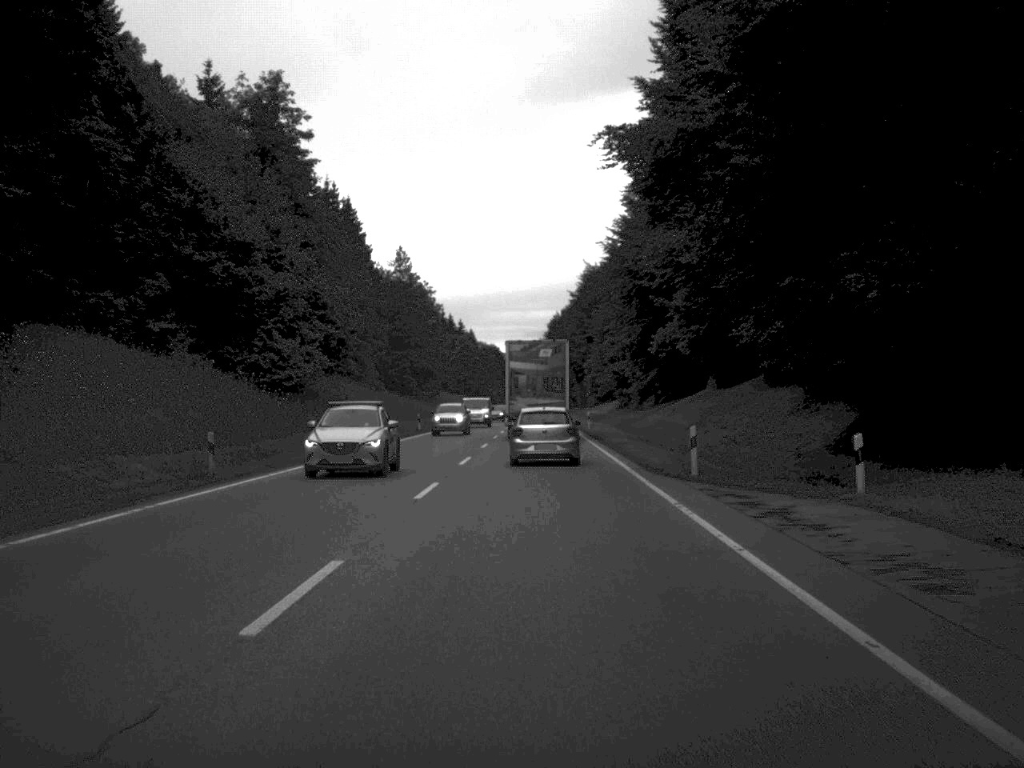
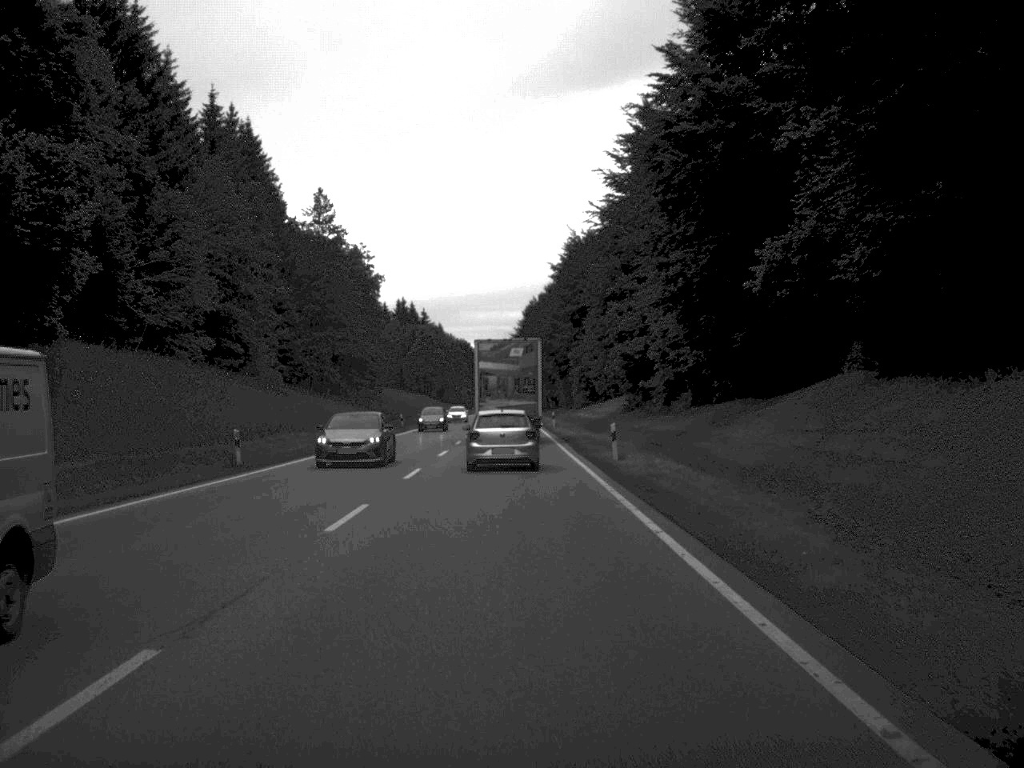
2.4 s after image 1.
(+0.6, +40.8) m; +1°
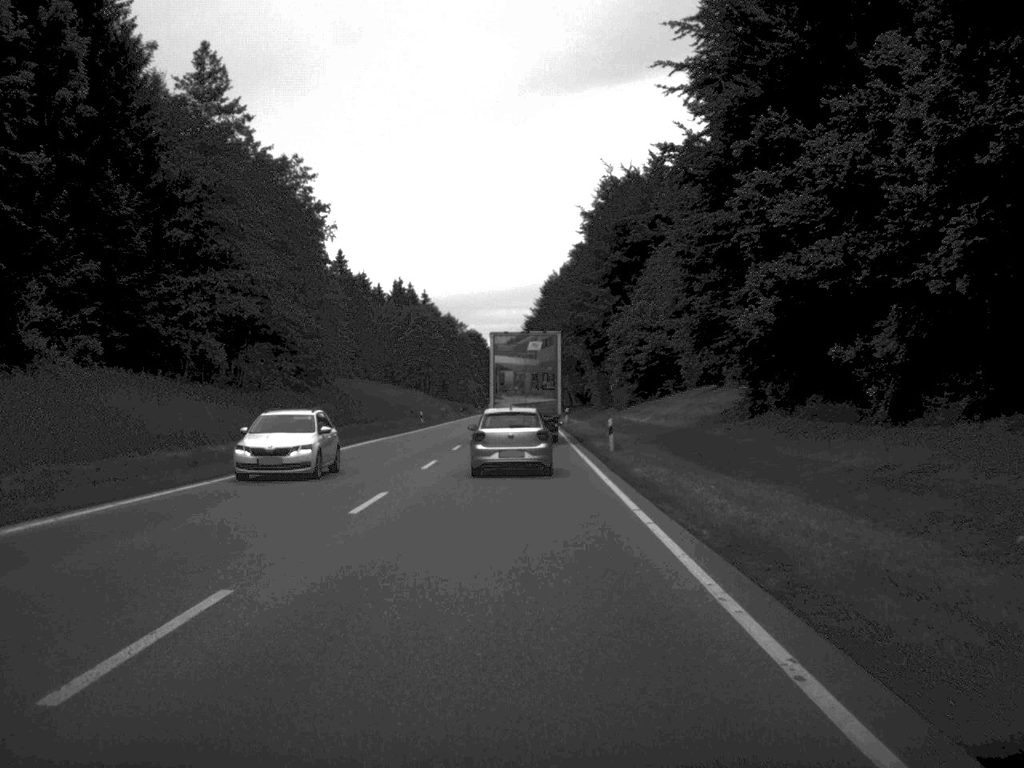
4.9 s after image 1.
(-0.3, +44.4) m; -1°
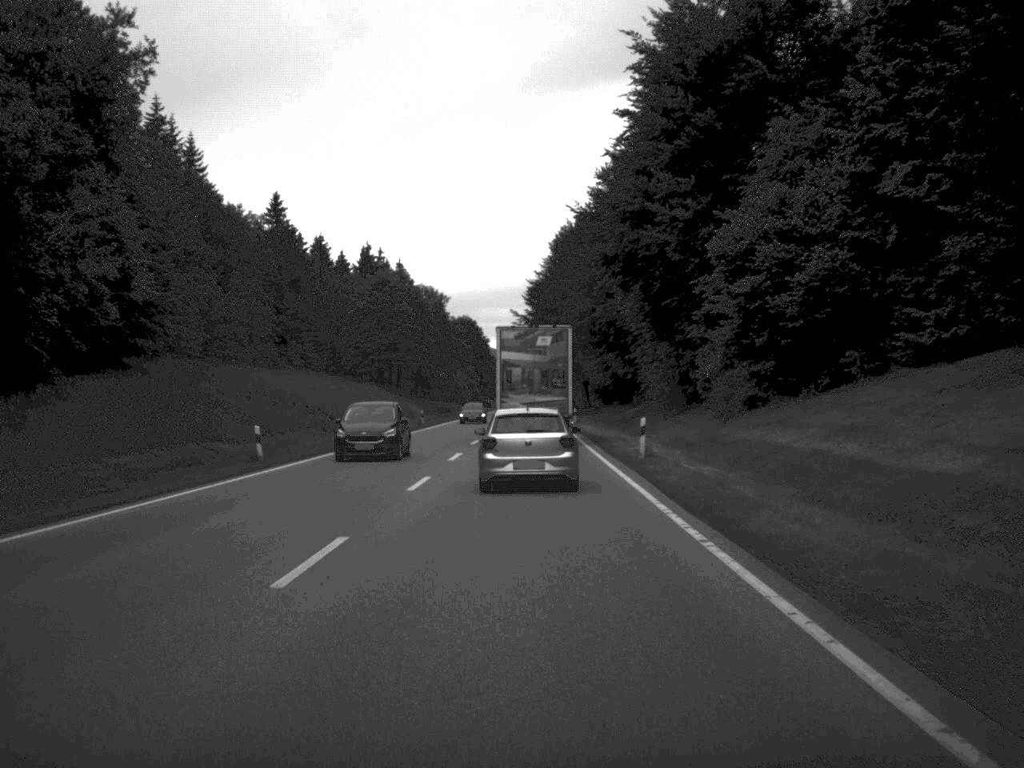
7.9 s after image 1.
(-0.3, +54.6) m; 0°
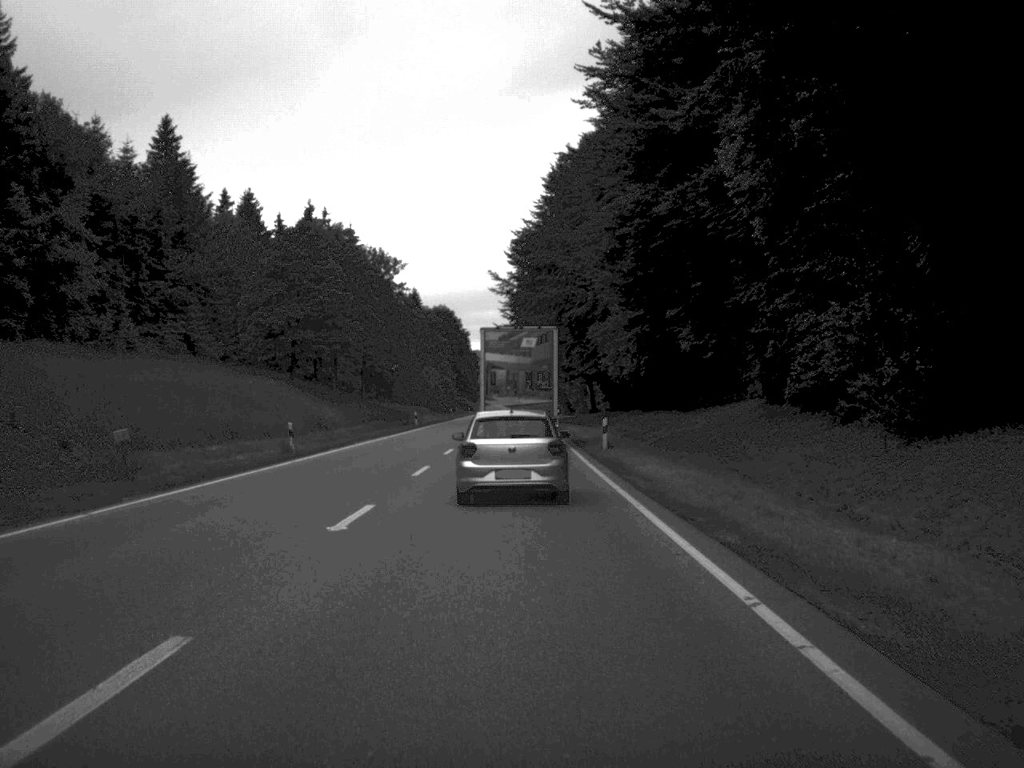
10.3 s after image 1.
(+0.2, +42.2) m; 0°
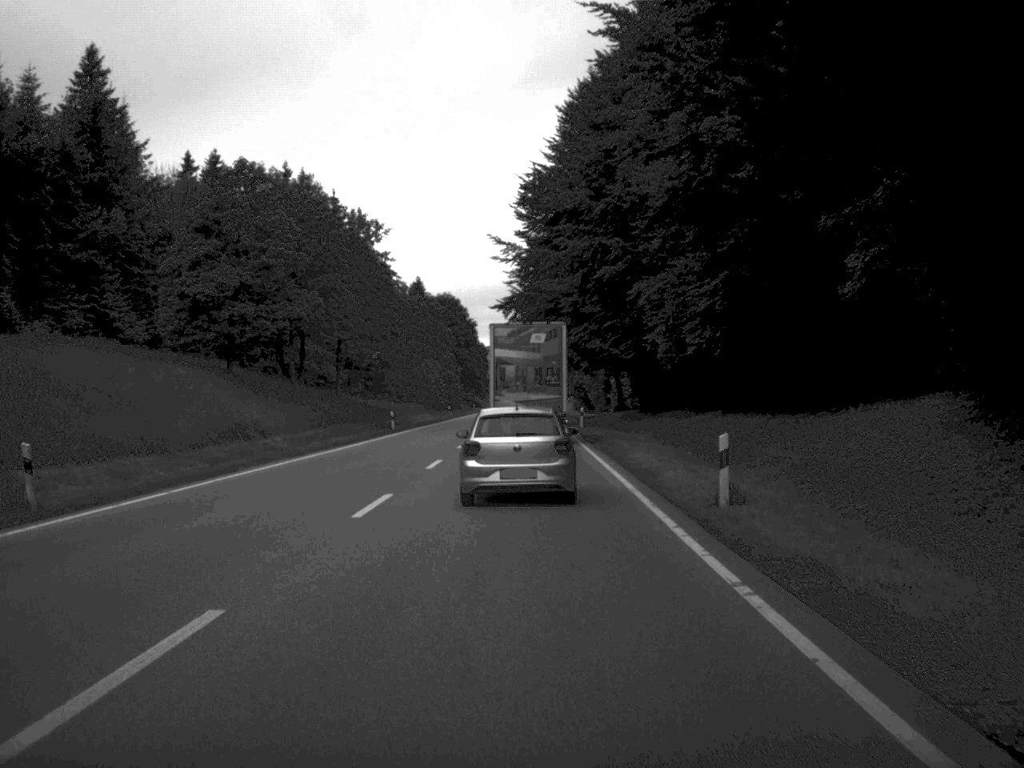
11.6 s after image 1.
(-0.1, +22.3) m; -1°
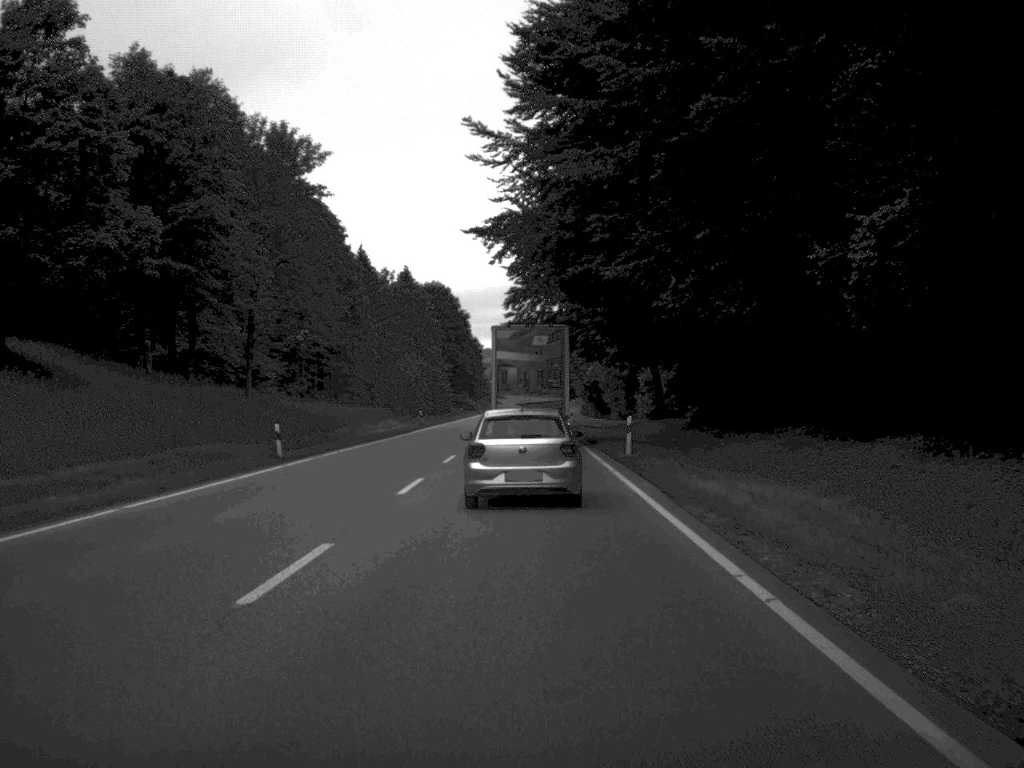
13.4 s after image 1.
(0.0, +30.9) m; 0°
